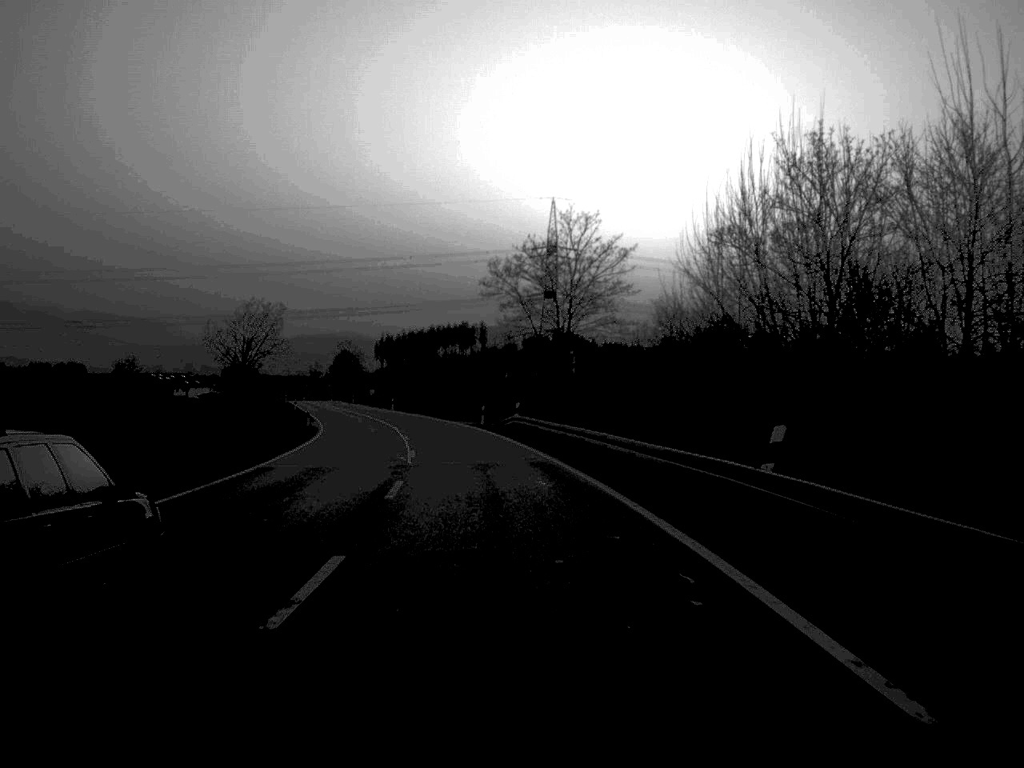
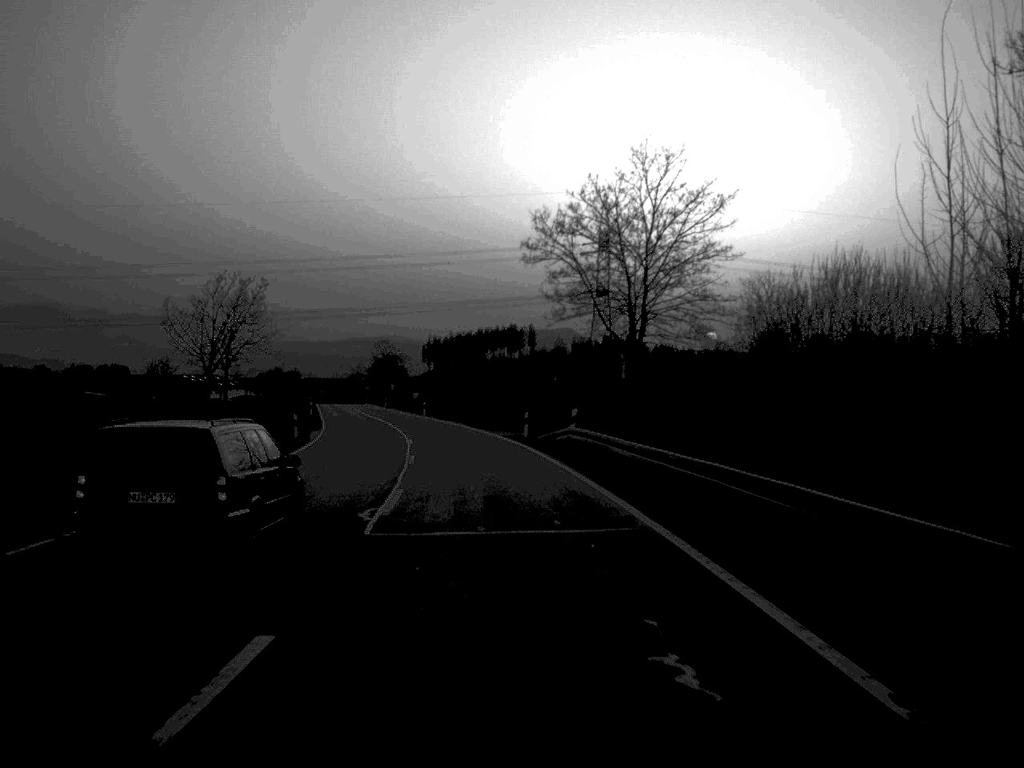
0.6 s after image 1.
(-0.3, +15.7) m; -2°
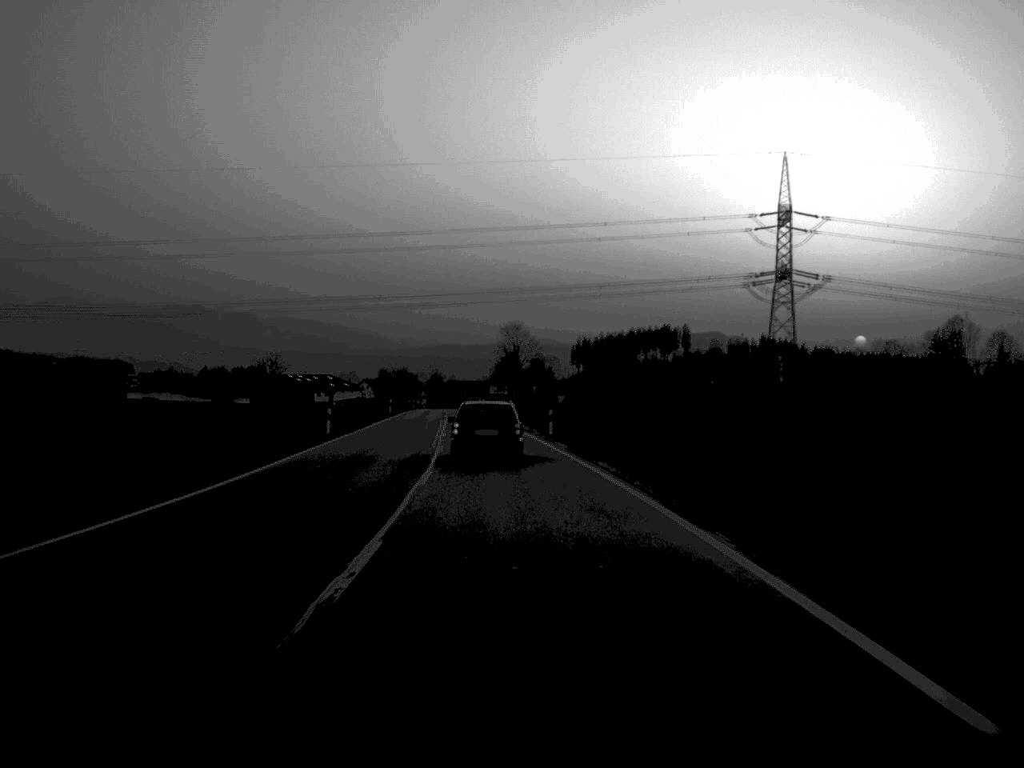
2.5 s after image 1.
(-2.8, +48.1) m; -7°
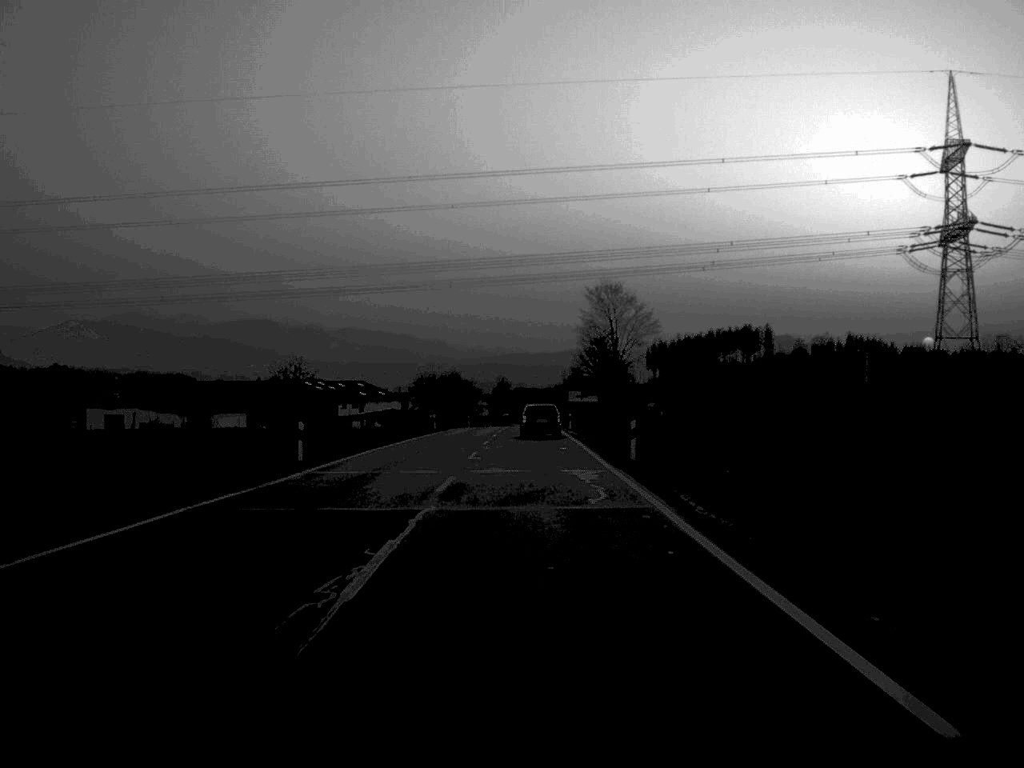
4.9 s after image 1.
(-2.4, +62.2) m; -3°
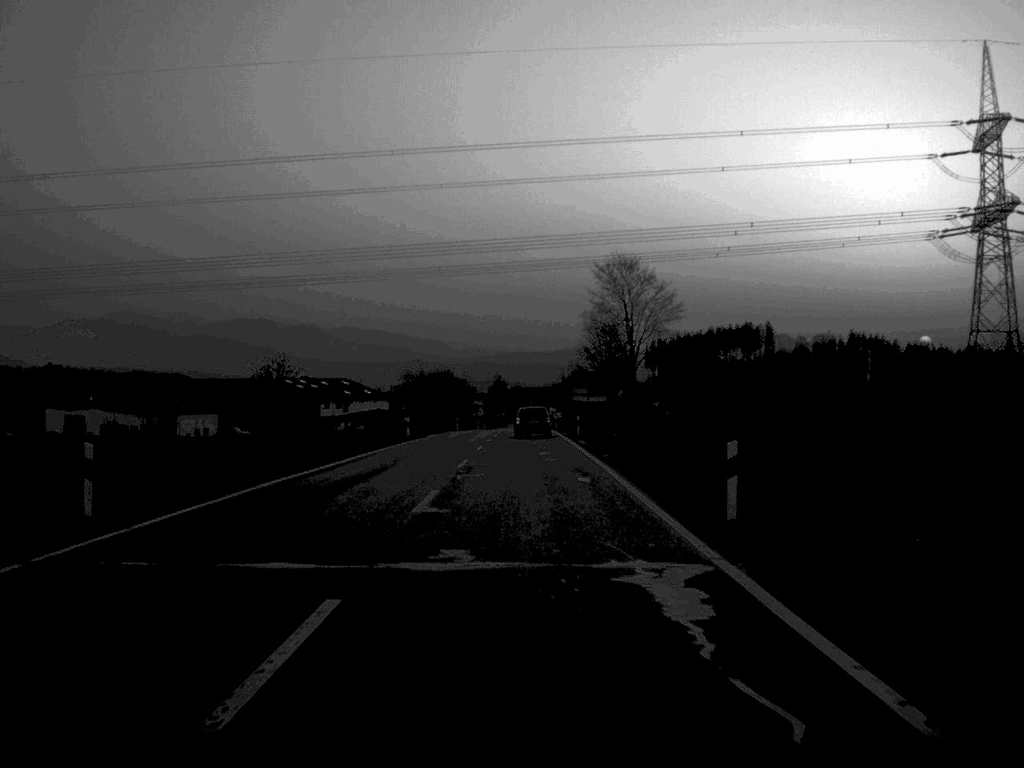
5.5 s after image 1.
(0.0, +15.8) m; 0°
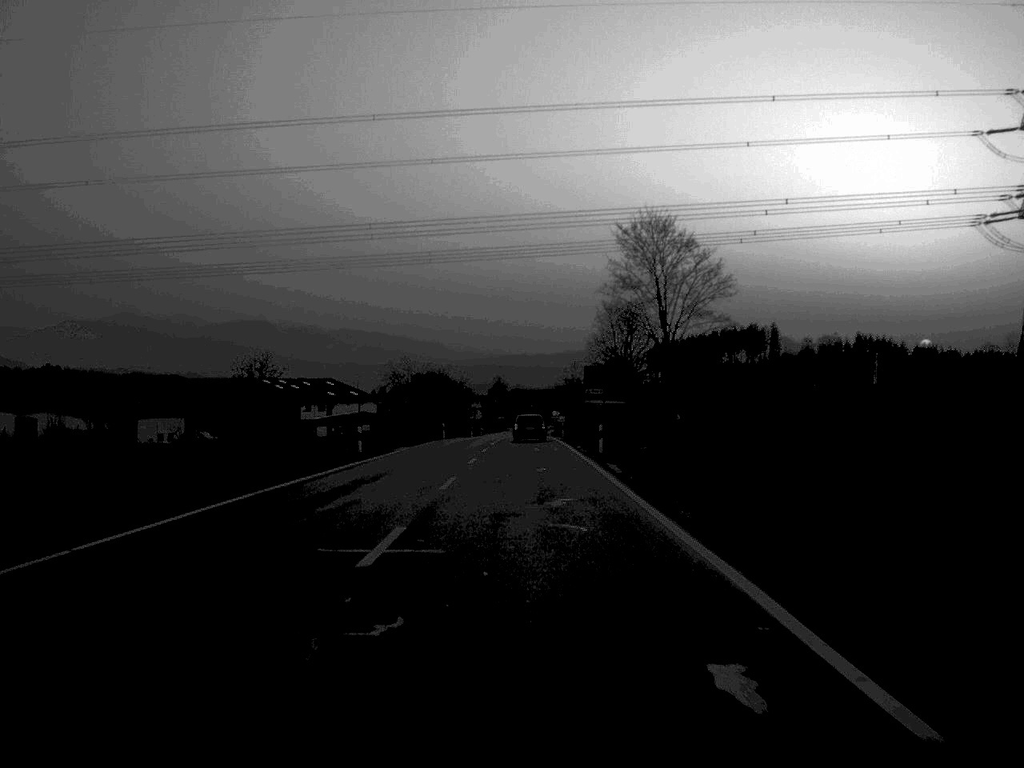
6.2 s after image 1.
(0.0, +17.8) m; 0°
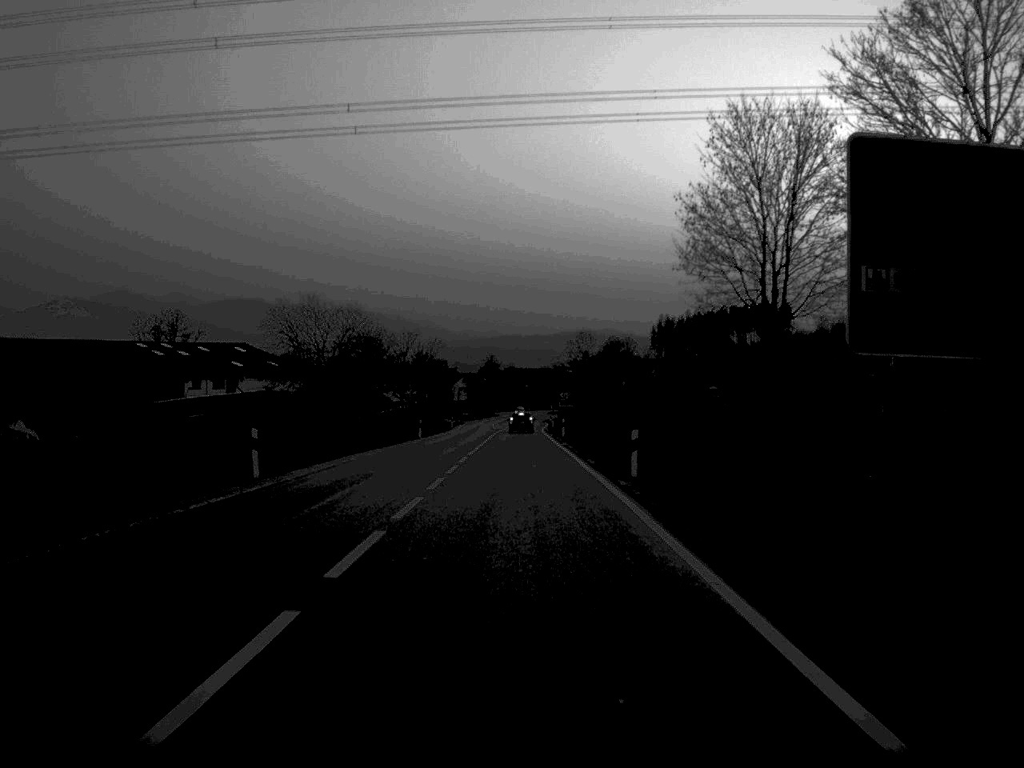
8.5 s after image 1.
(+0.2, +60.4) m; 0°
